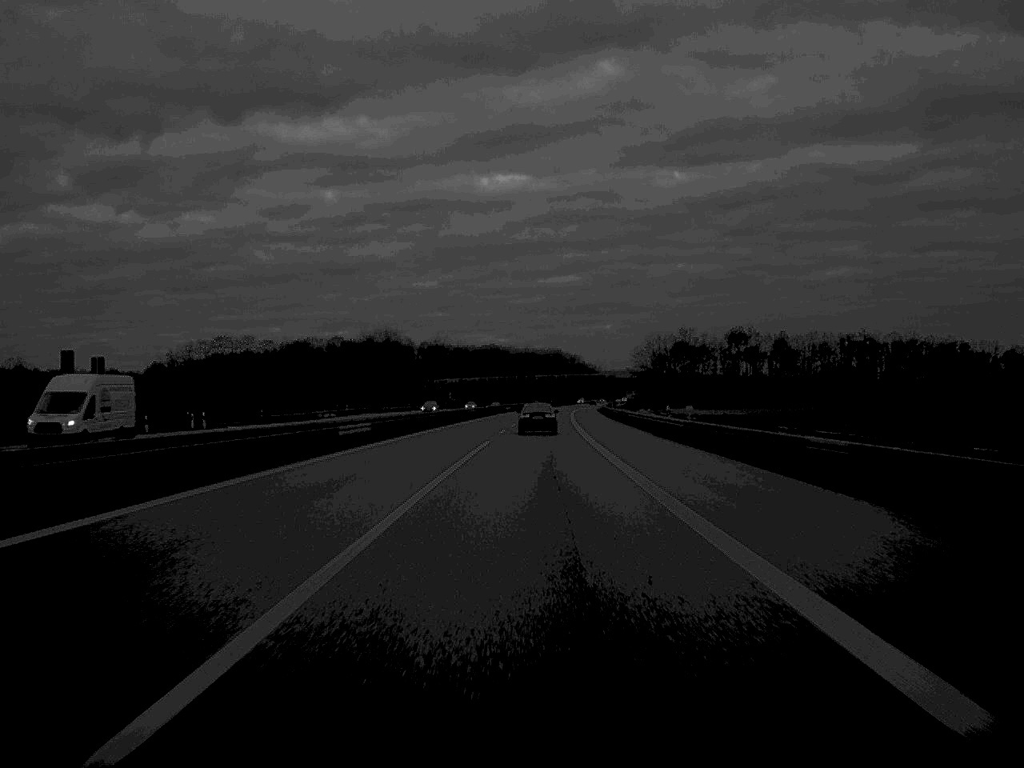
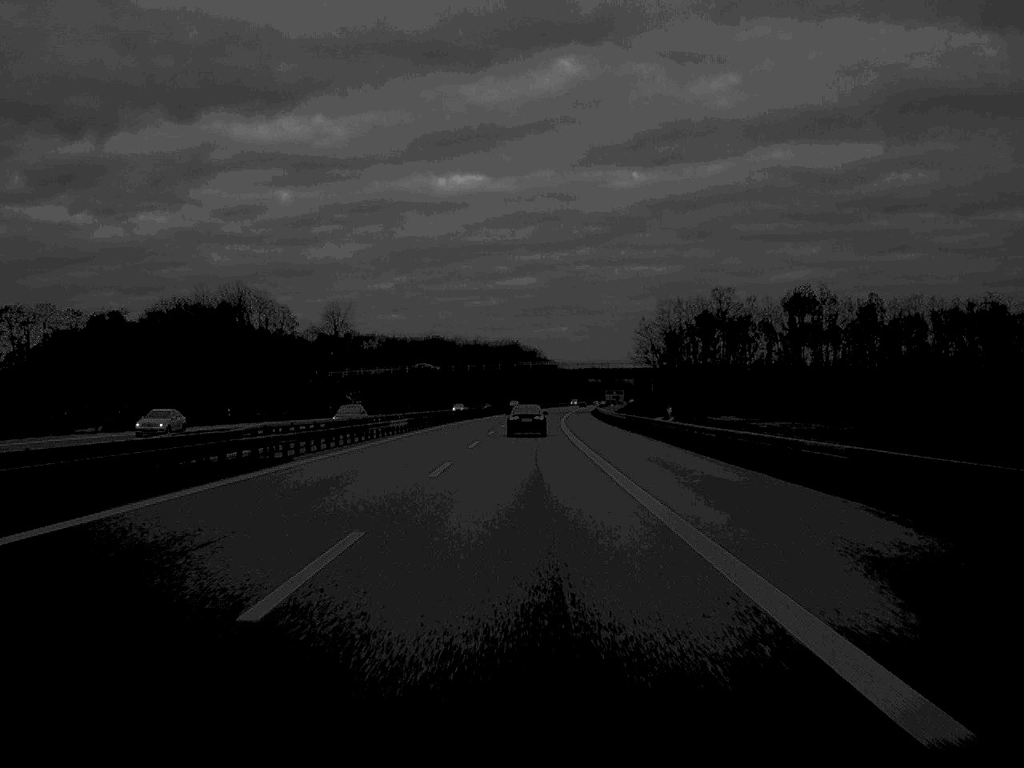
(+1.9, +104.3) m; +2°
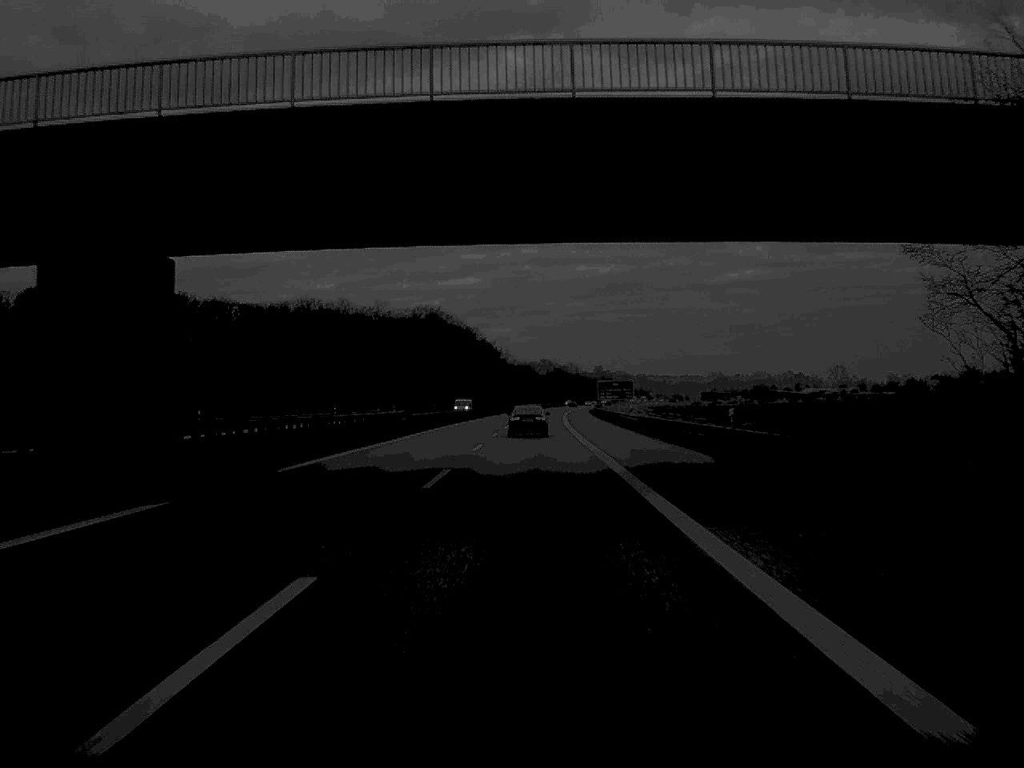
(+3.5, +164.7) m; +3°
